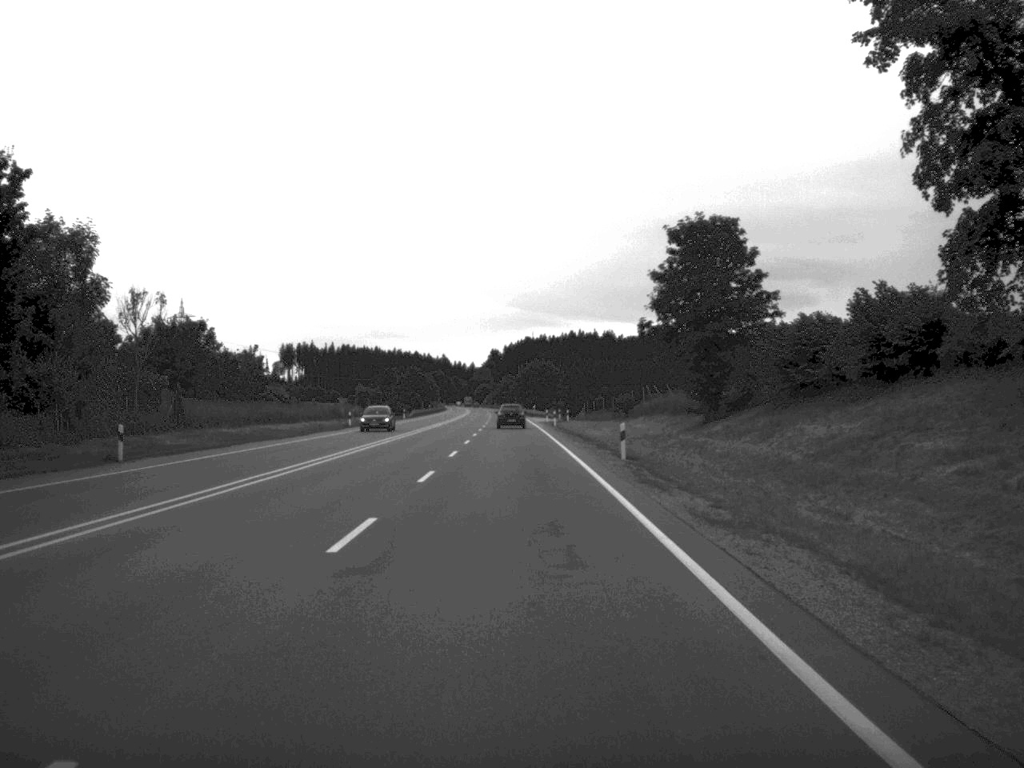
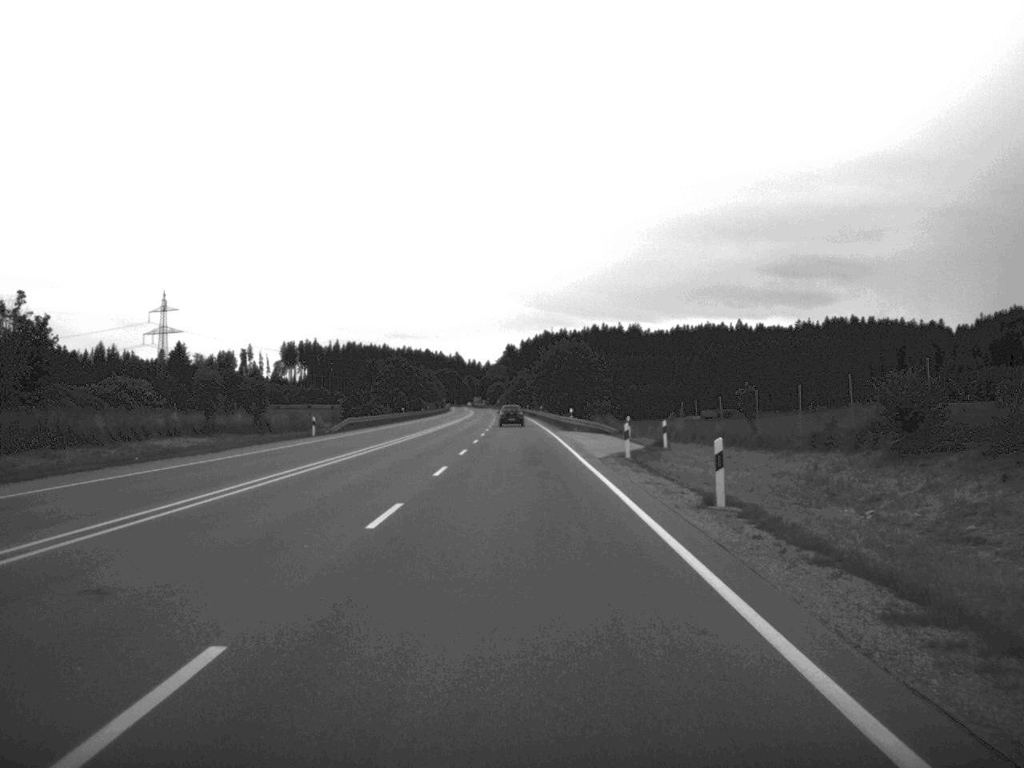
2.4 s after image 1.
(-0.6, +68.4) m; -1°
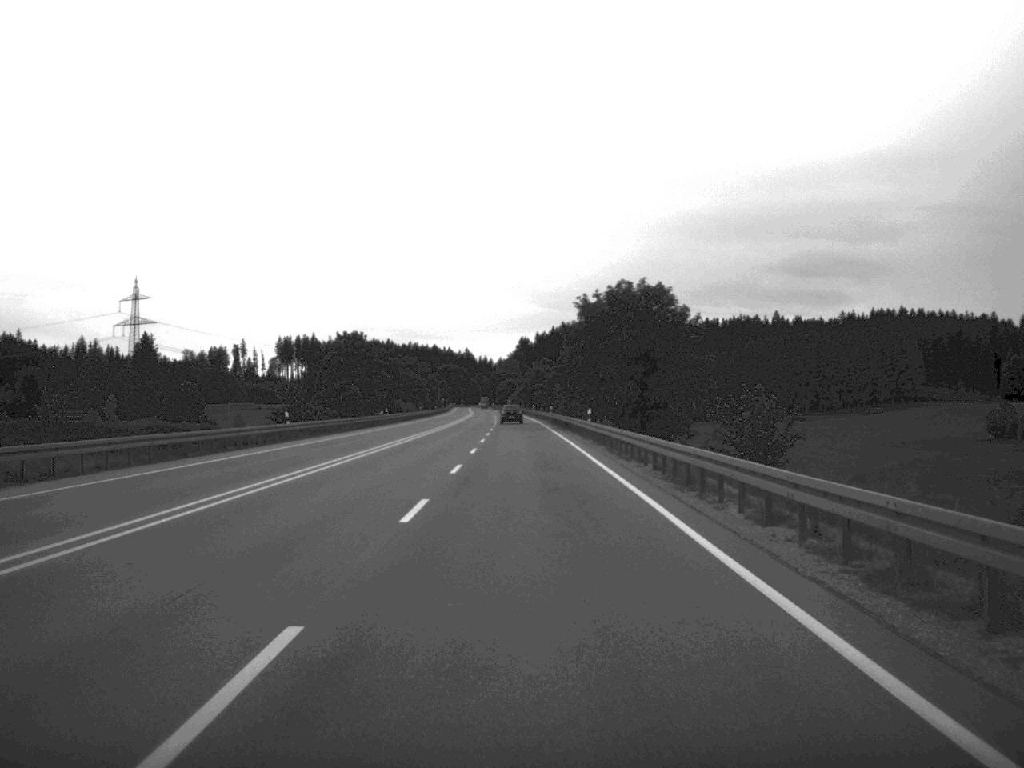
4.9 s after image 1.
(-0.7, +70.4) m; -1°
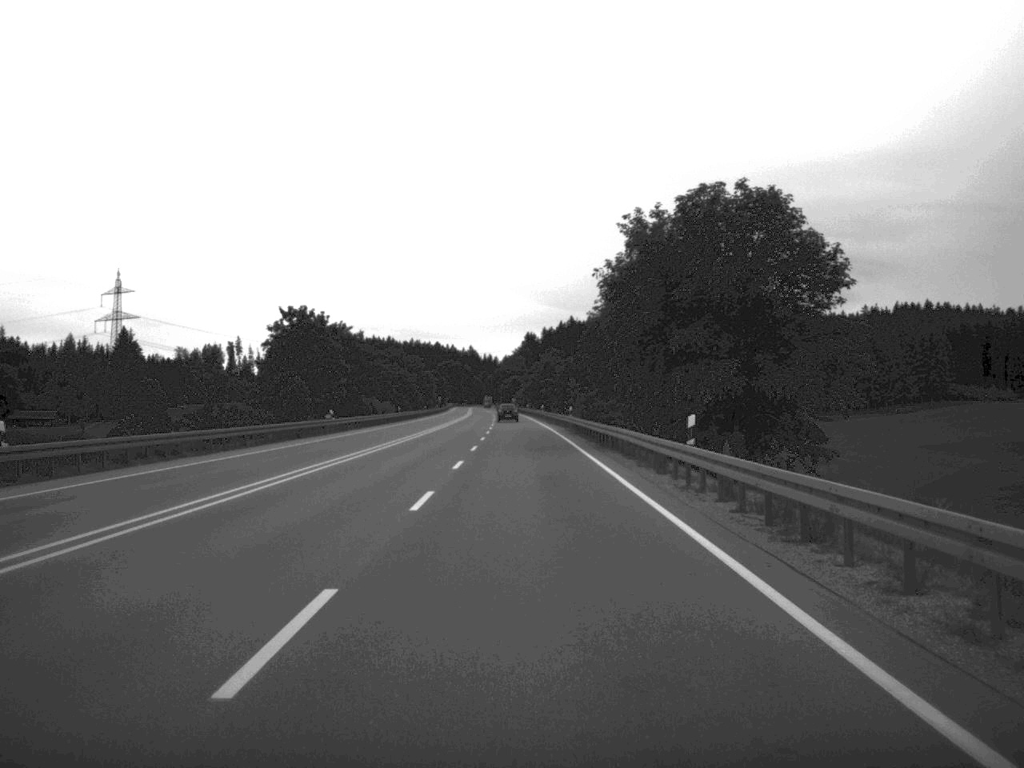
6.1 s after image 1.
(-0.1, +33.8) m; 0°
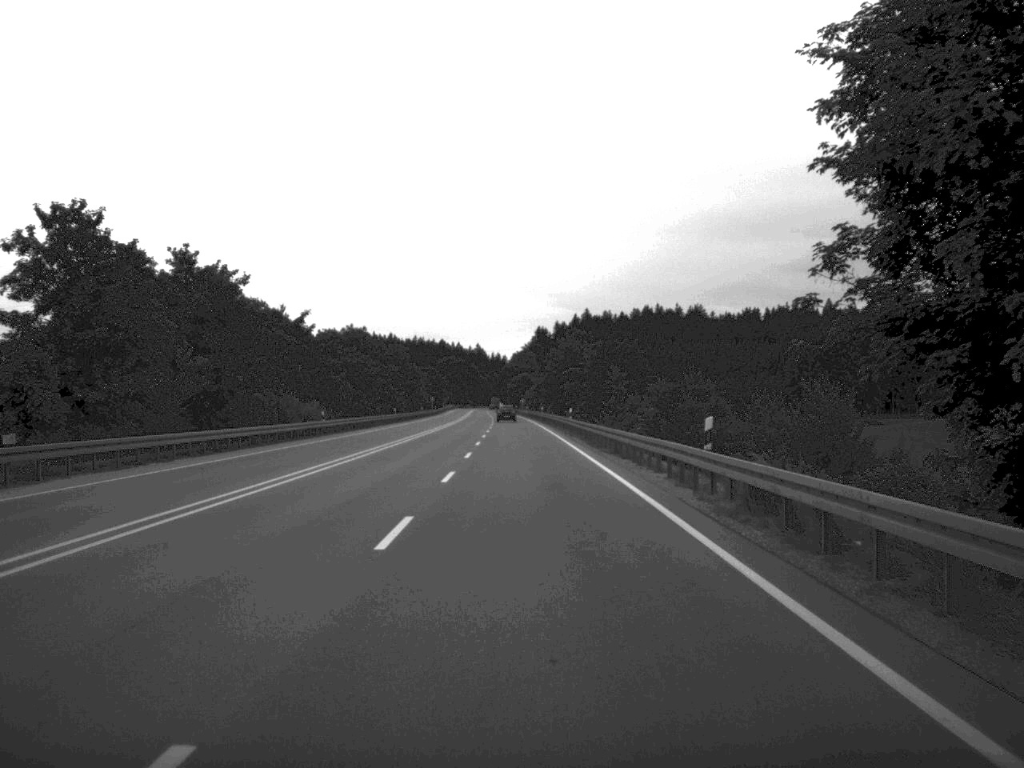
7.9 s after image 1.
(-0.3, +52.3) m; -1°
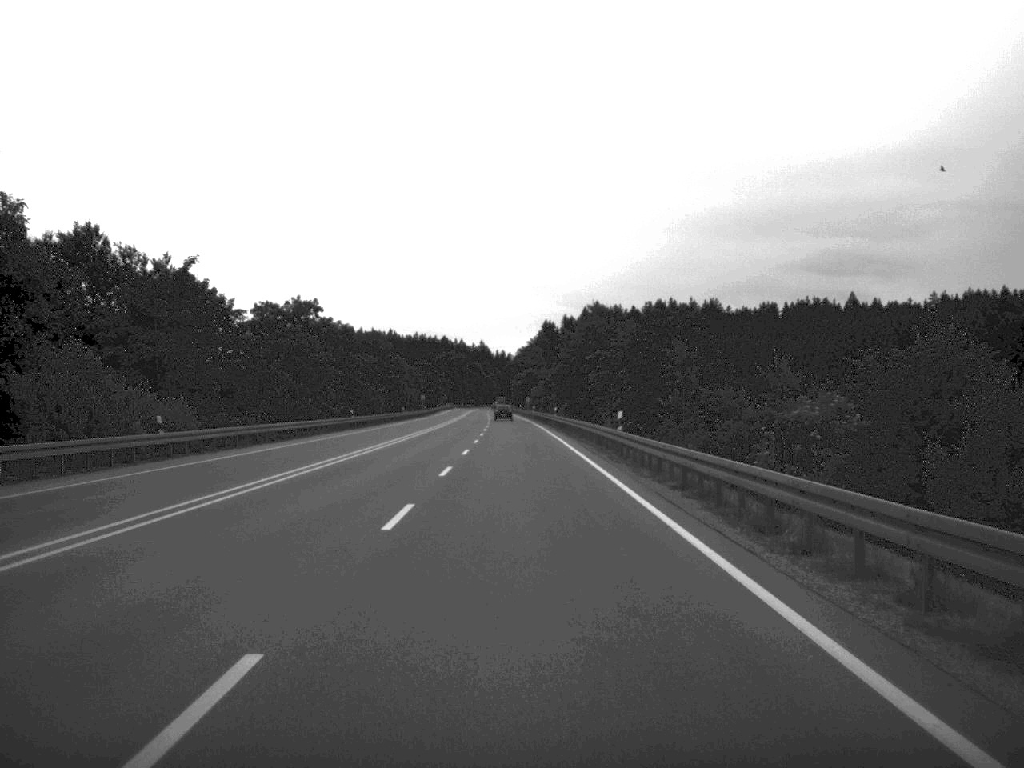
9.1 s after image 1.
(-0.1, +33.6) m; 0°
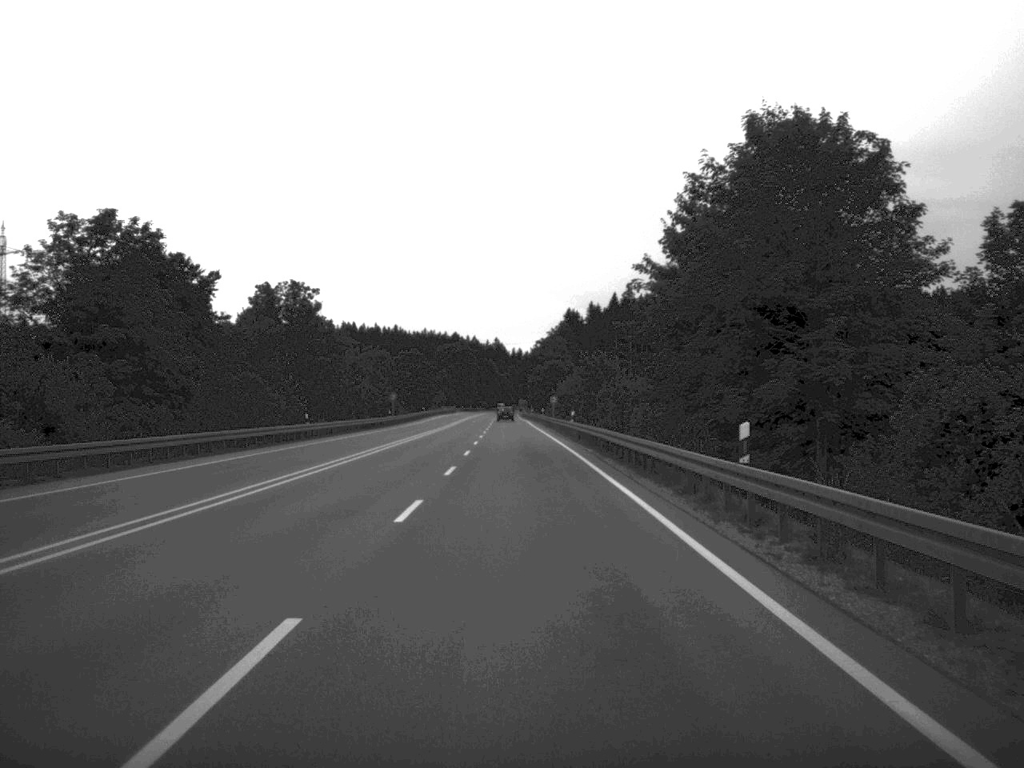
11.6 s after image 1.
(-0.7, +69.7) m; -1°
